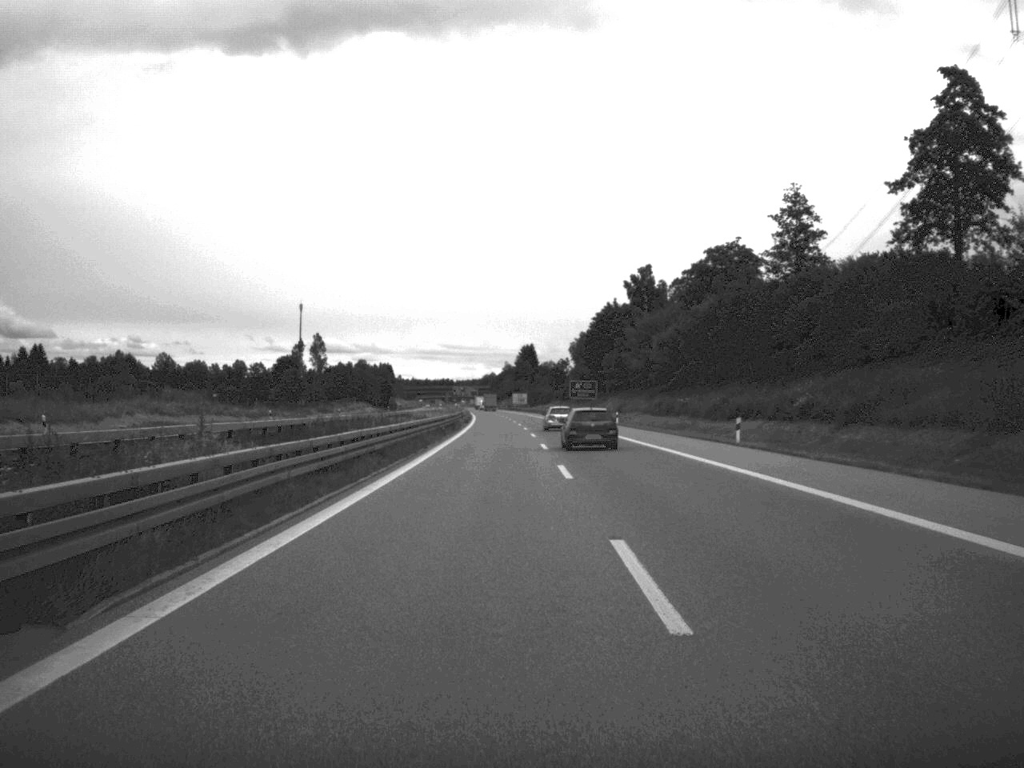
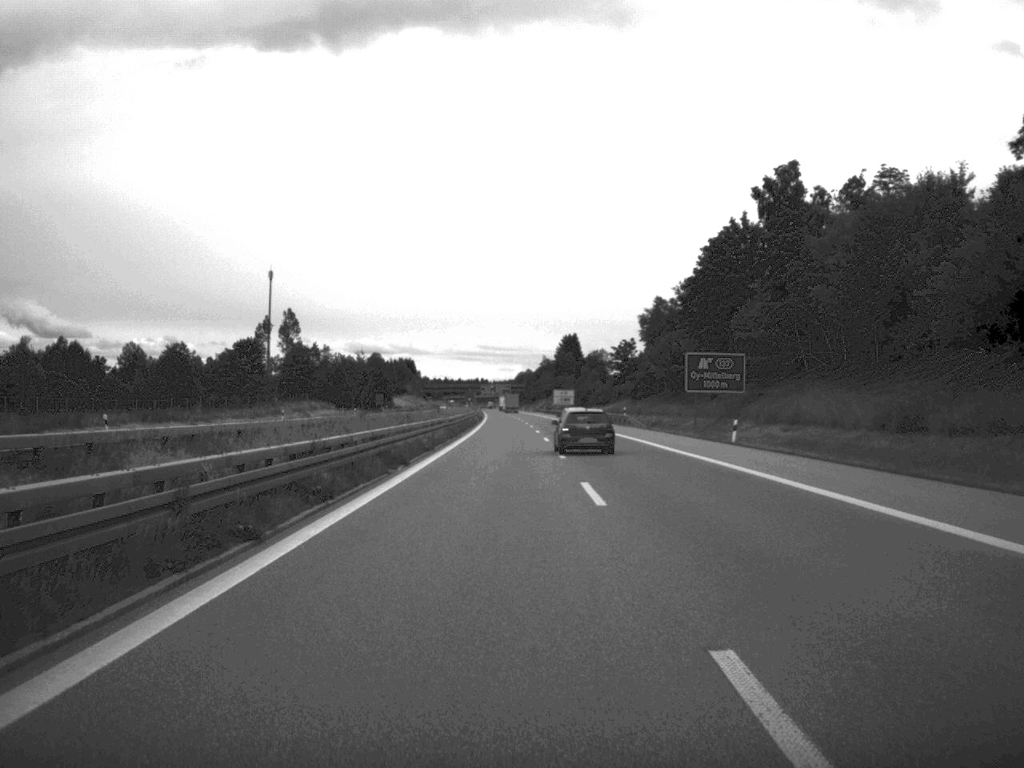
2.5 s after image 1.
(-1.6, +94.9) m; -2°
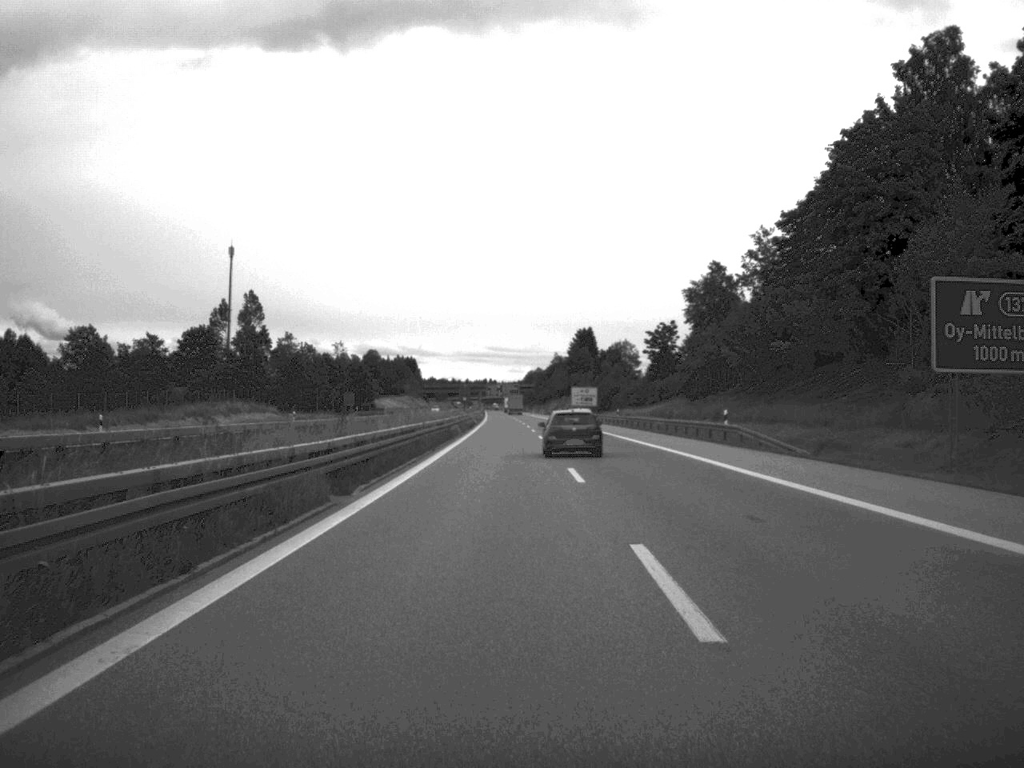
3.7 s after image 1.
(-0.2, +46.7) m; 0°
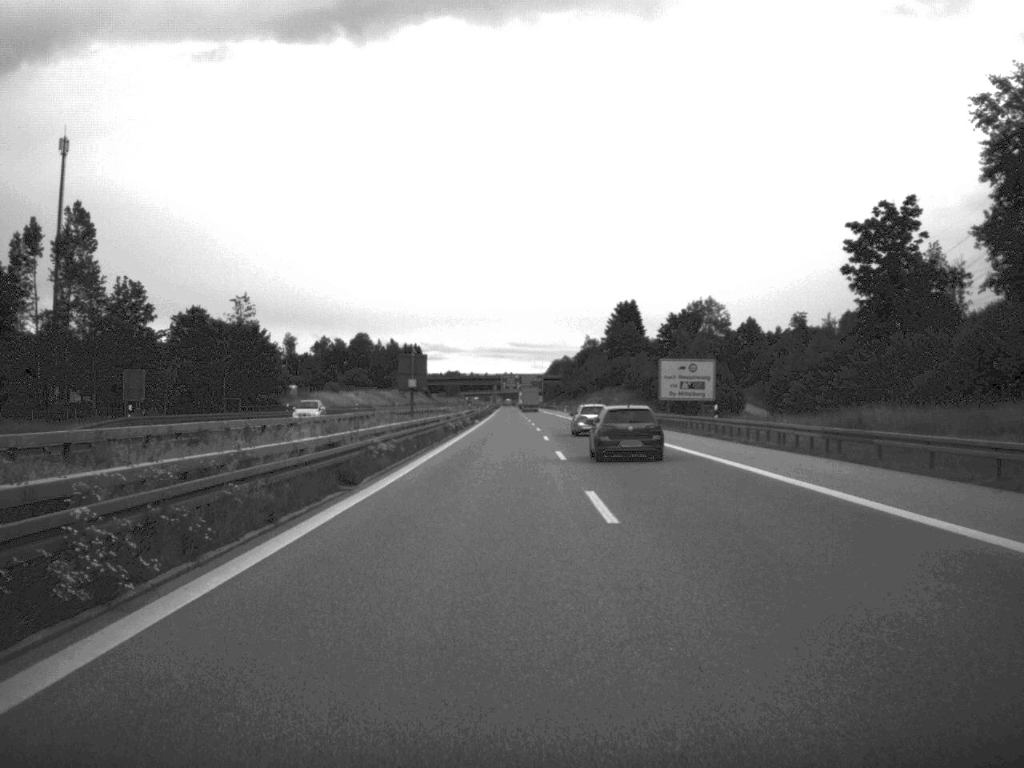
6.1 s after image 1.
(-1.0, +97.9) m; -1°
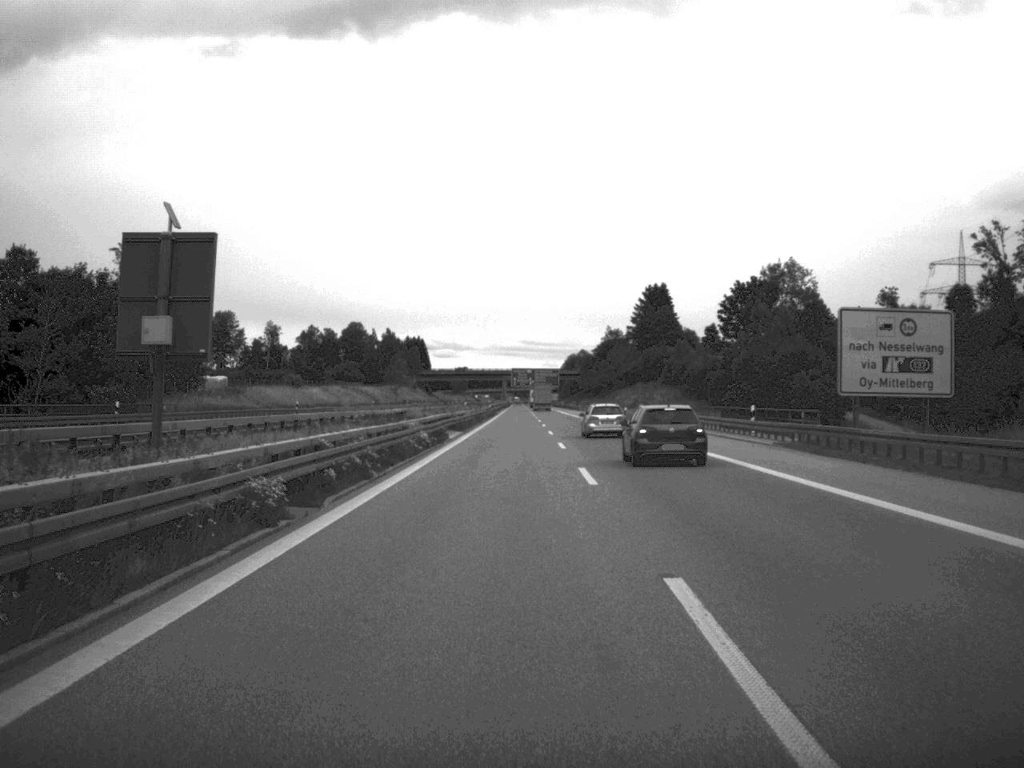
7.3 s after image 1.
(-0.3, +46.6) m; -1°
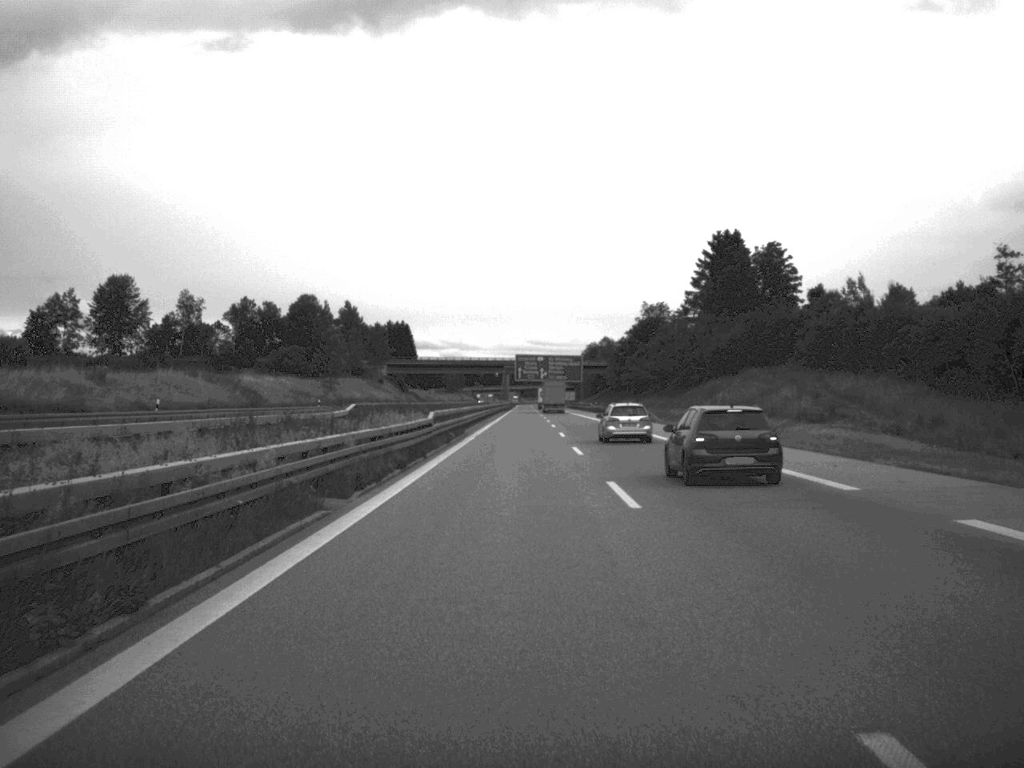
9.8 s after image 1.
(-0.5, +95.7) m; 0°
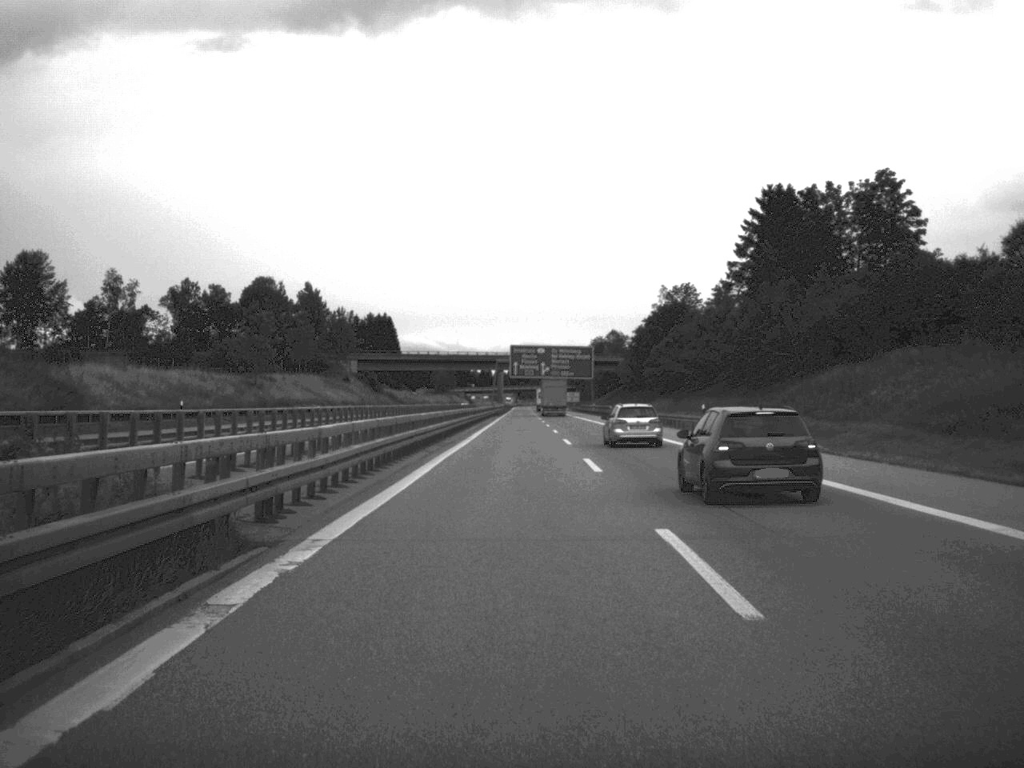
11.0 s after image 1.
(0.0, +44.9) m; 0°
